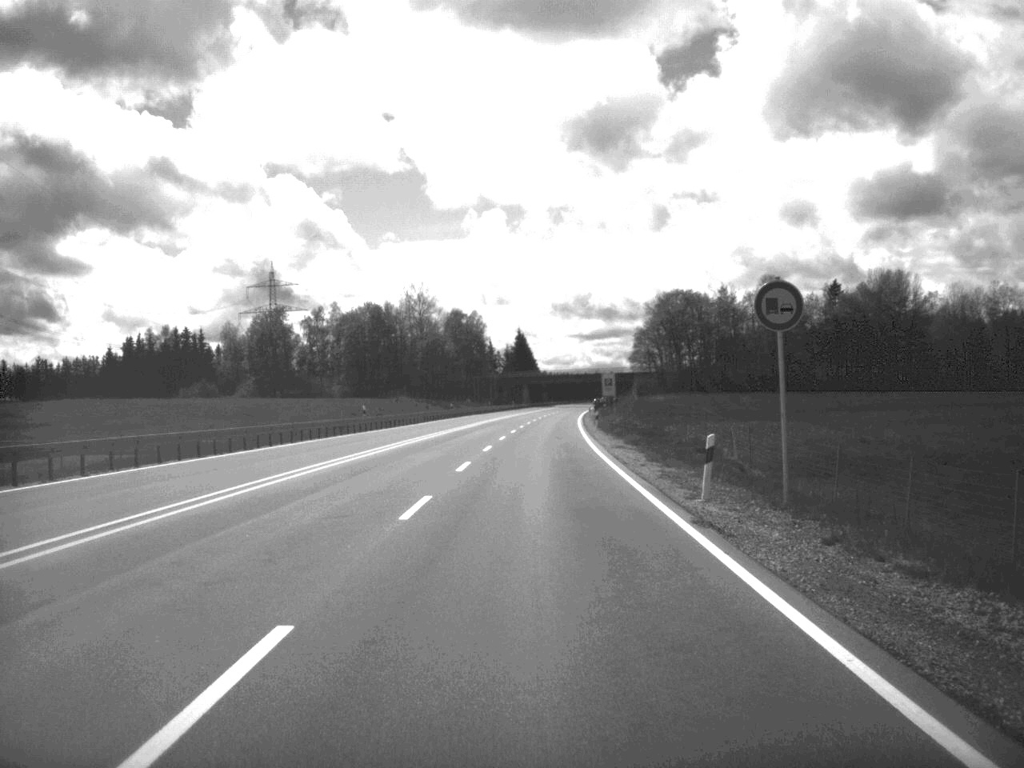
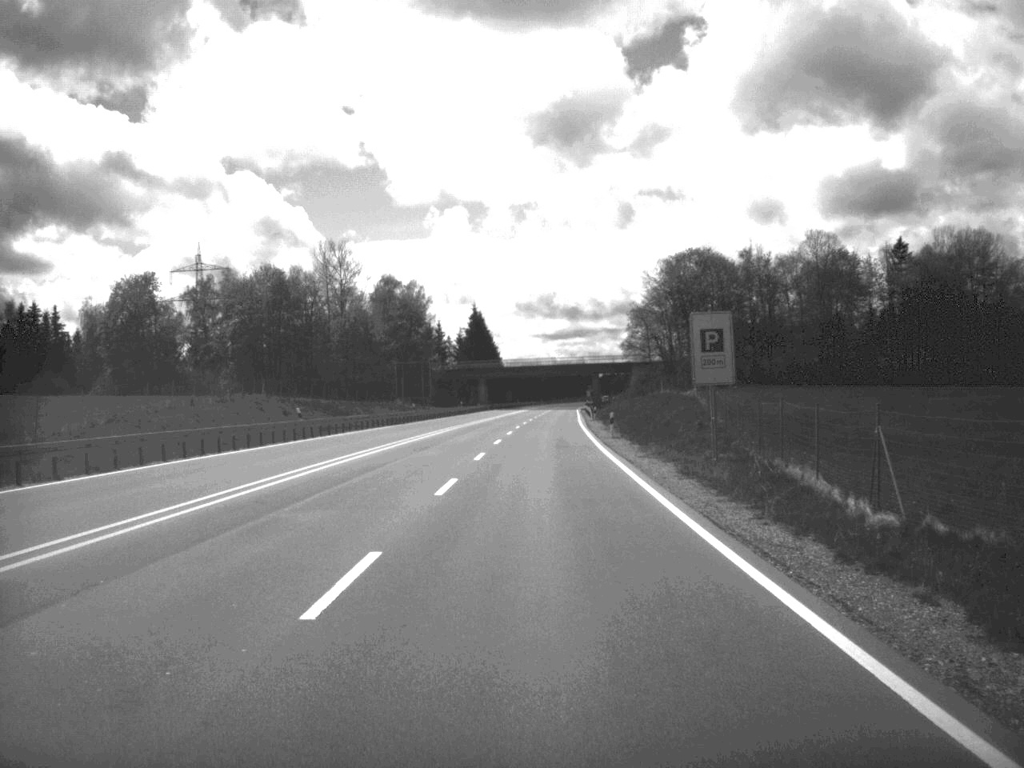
(+0.9, +67.0) m; +1°
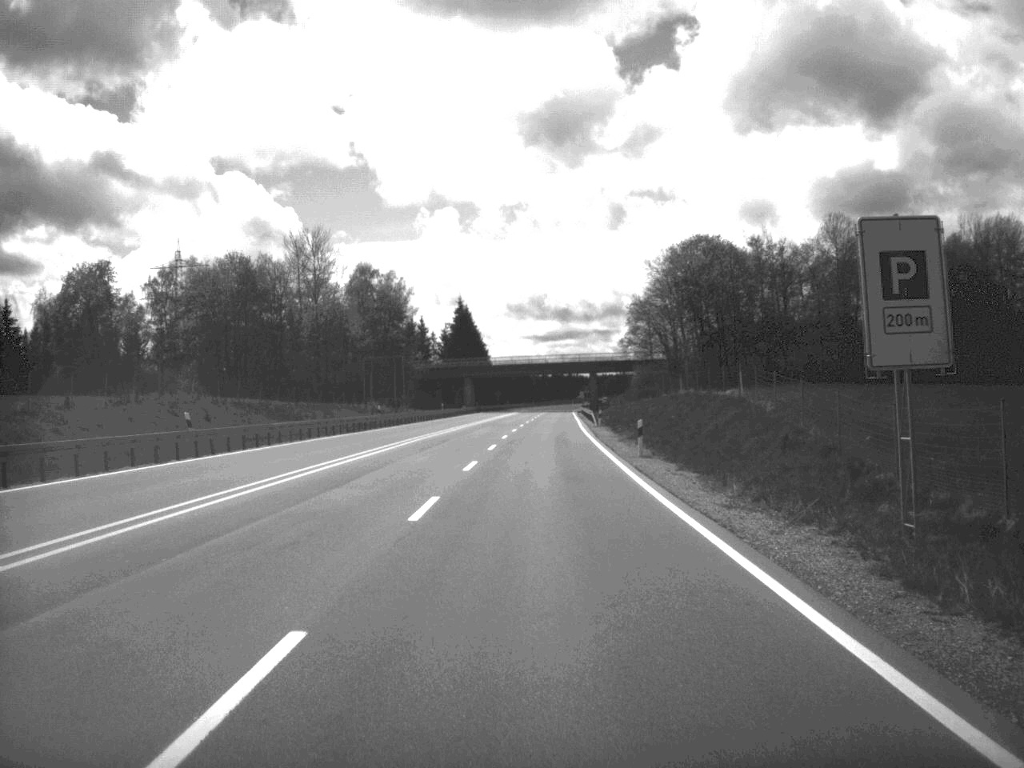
(+0.1, +16.5) m; 0°
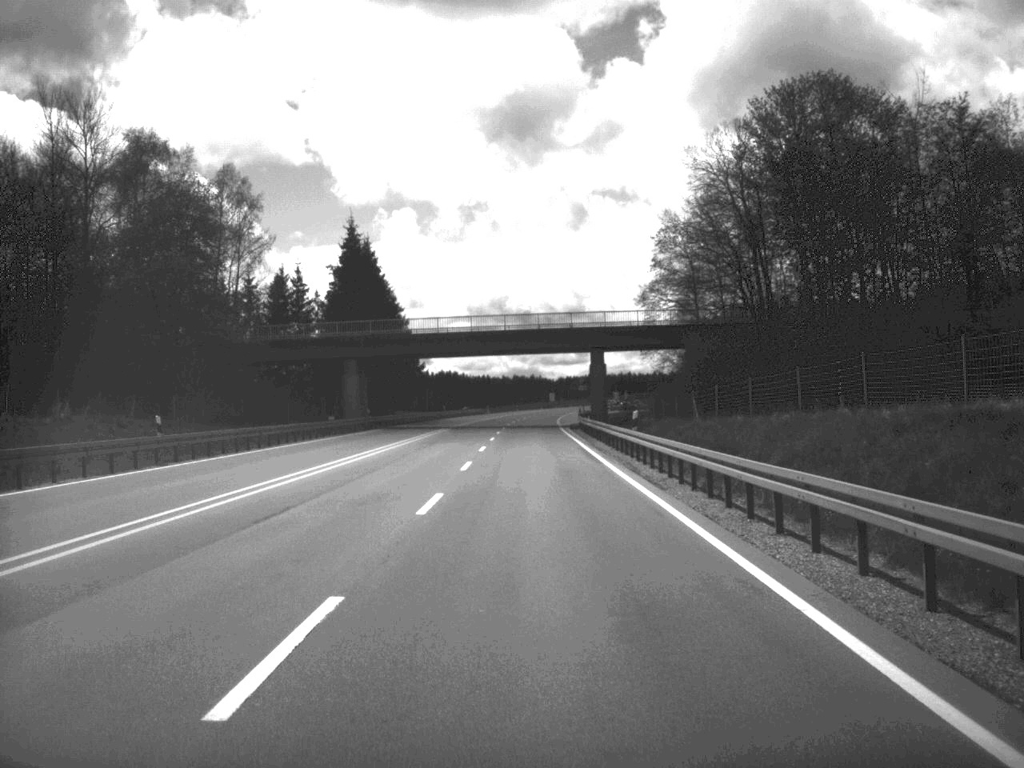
(+1.2, +81.7) m; +2°
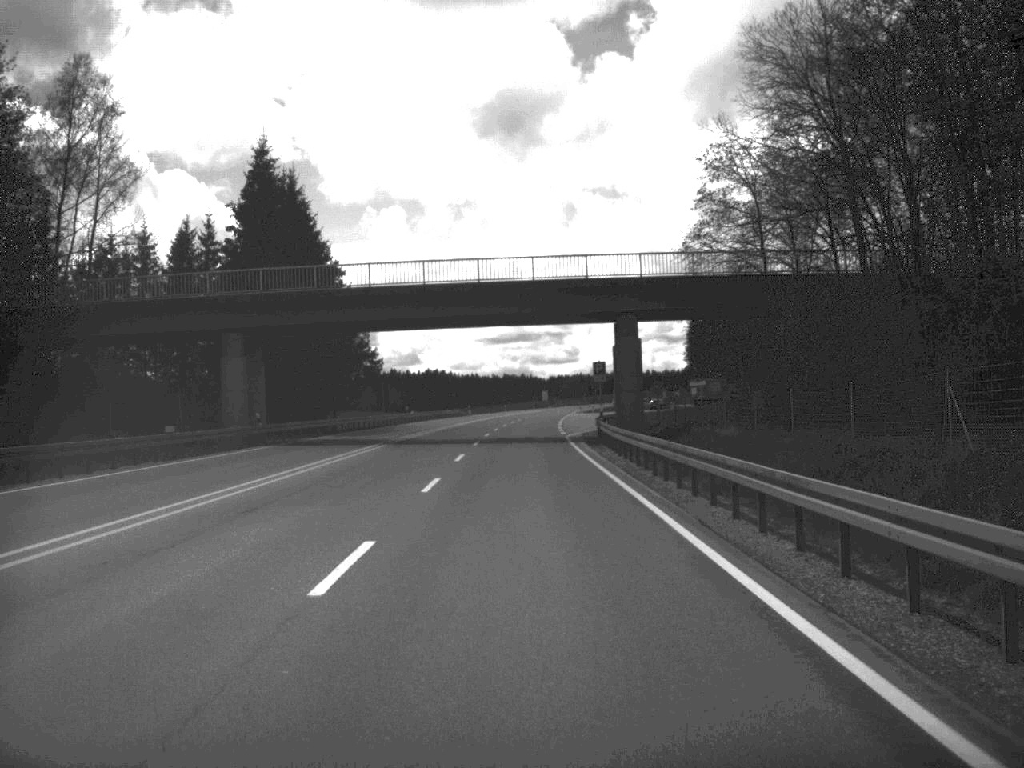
(+0.1, +31.9) m; 0°
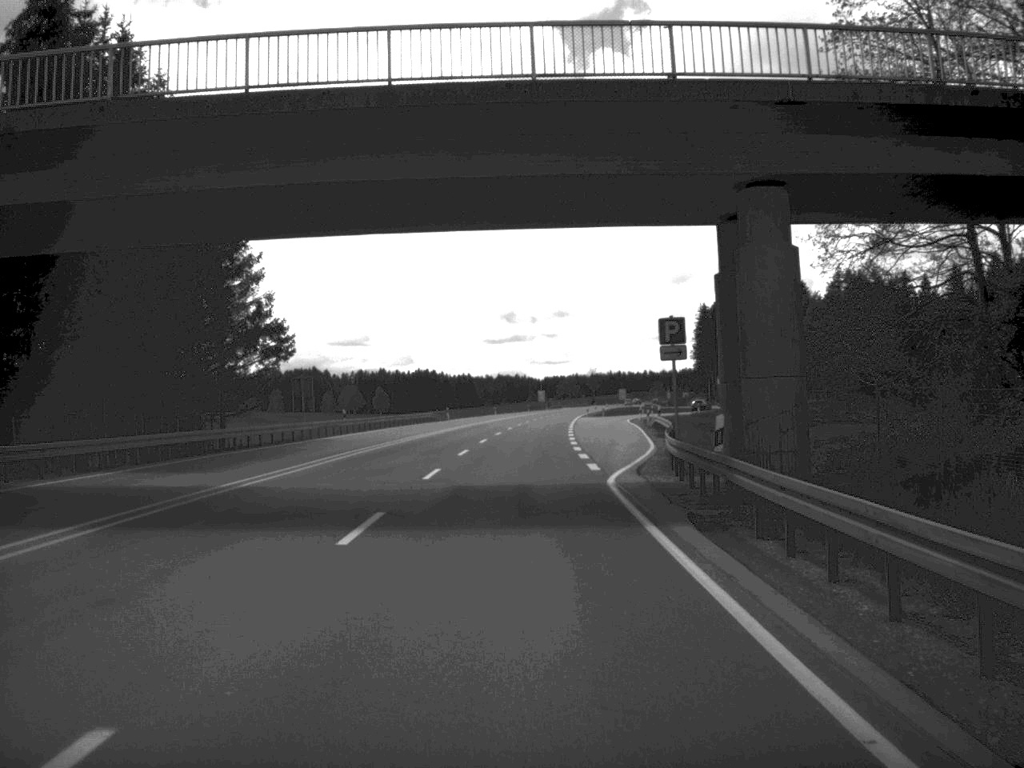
(+0.1, +32.0) m; 0°
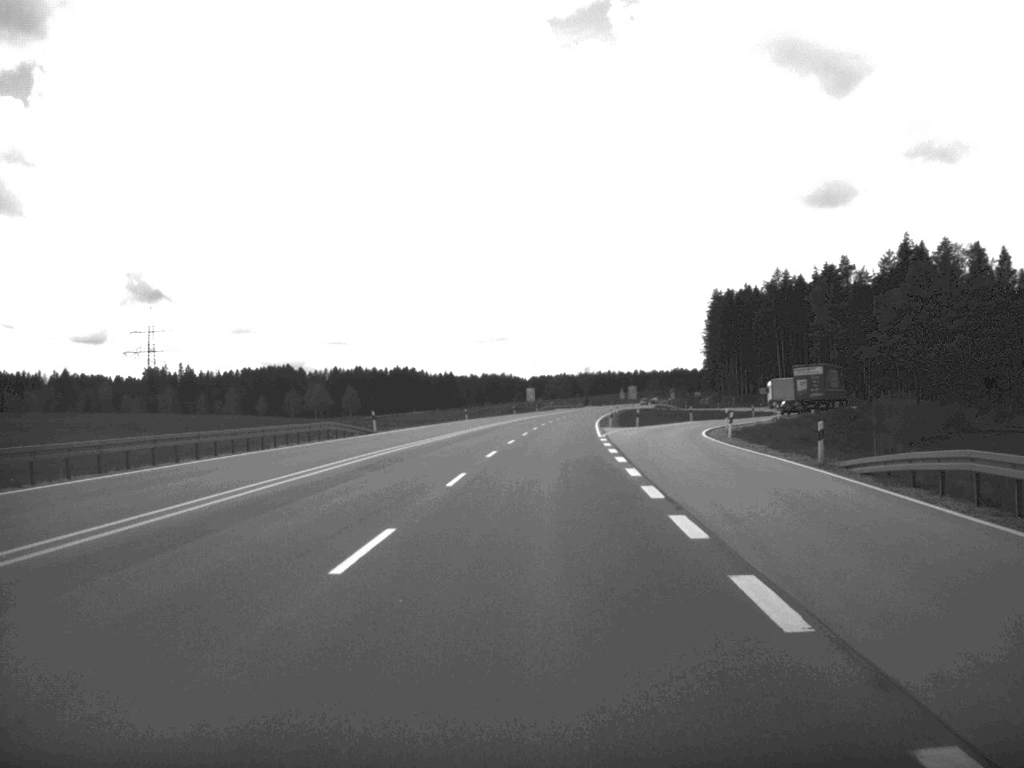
(+0.1, +50.0) m; +1°
